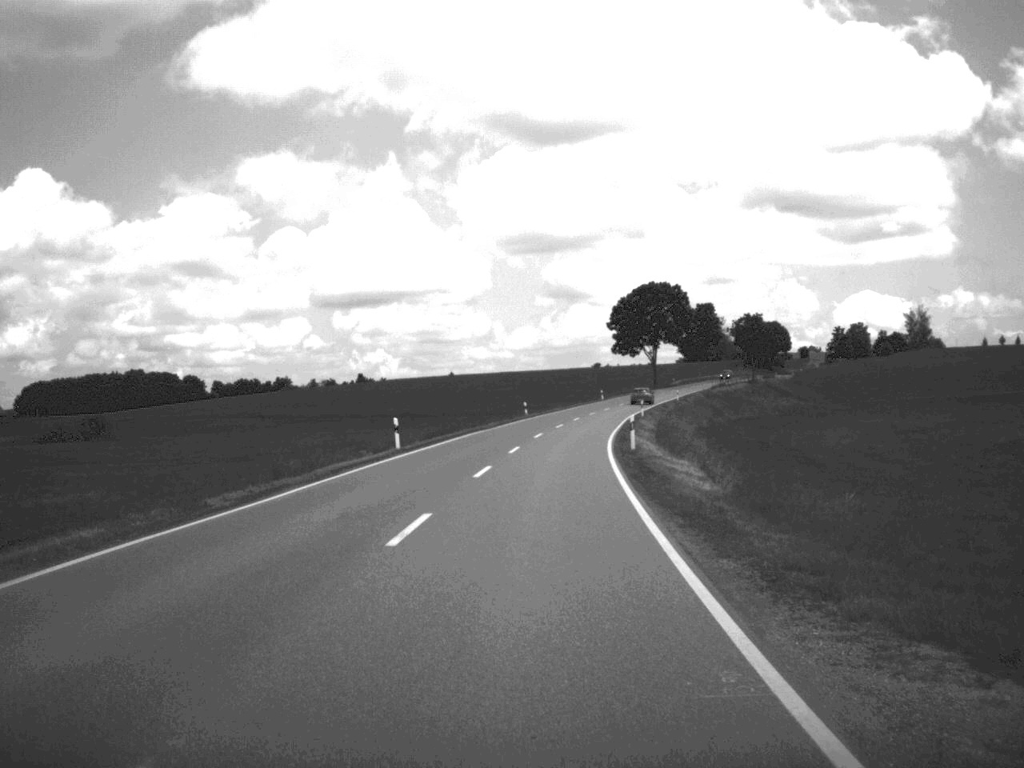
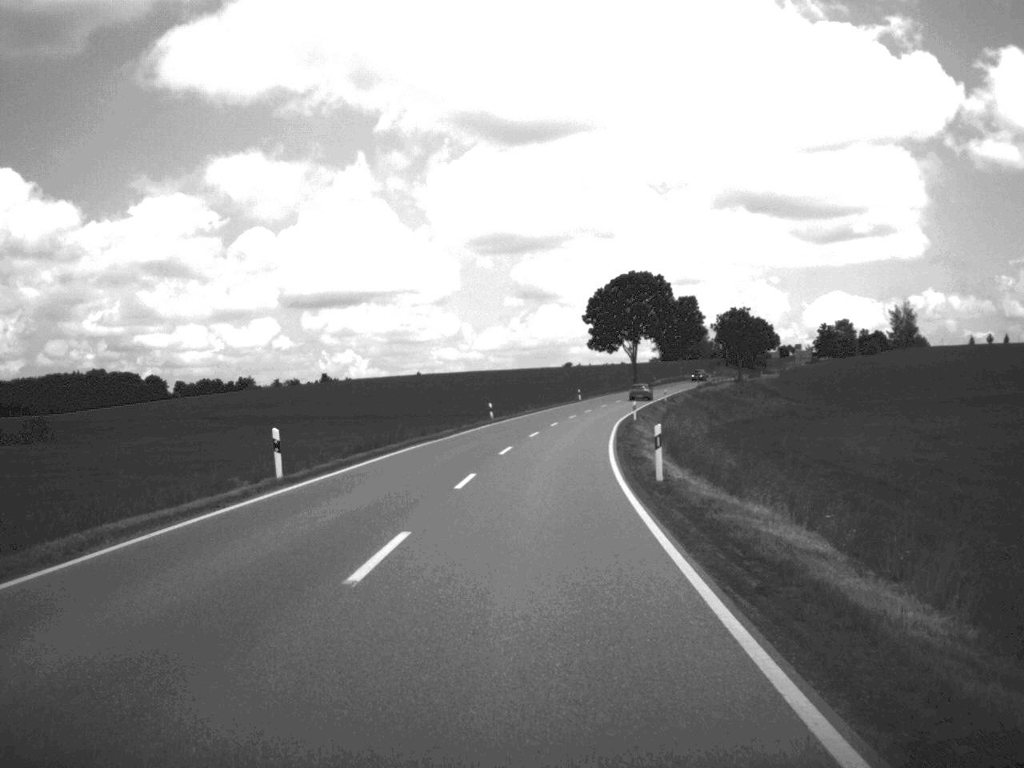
(+0.2, +15.1) m; +1°
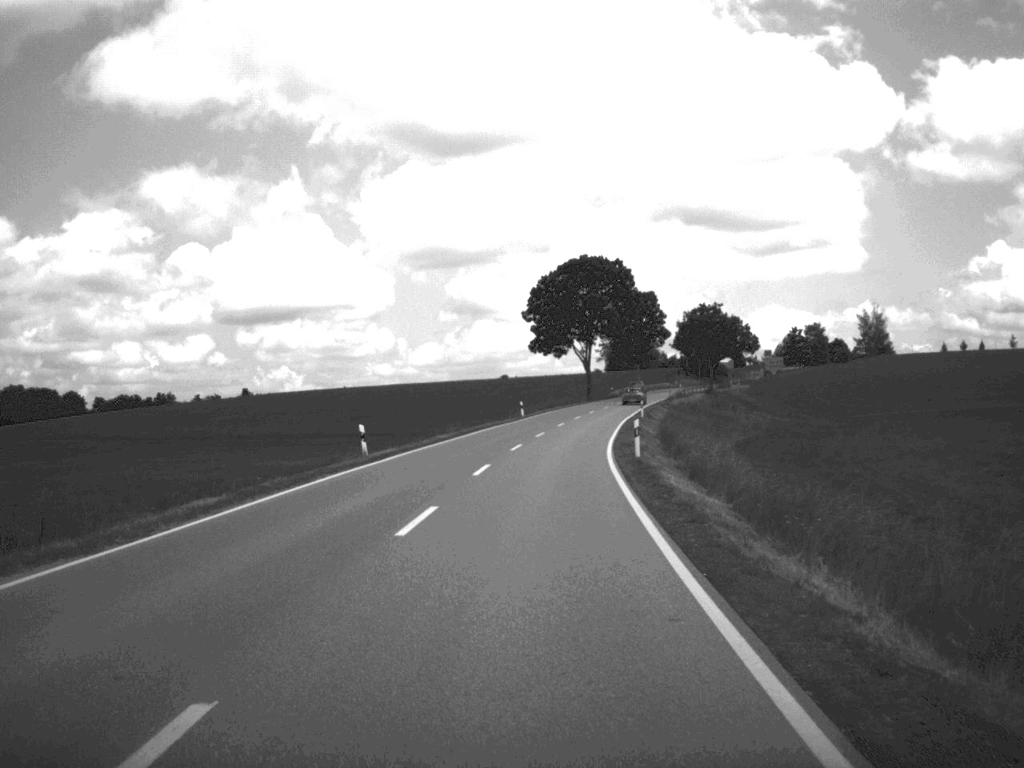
(+0.8, +31.2) m; +3°
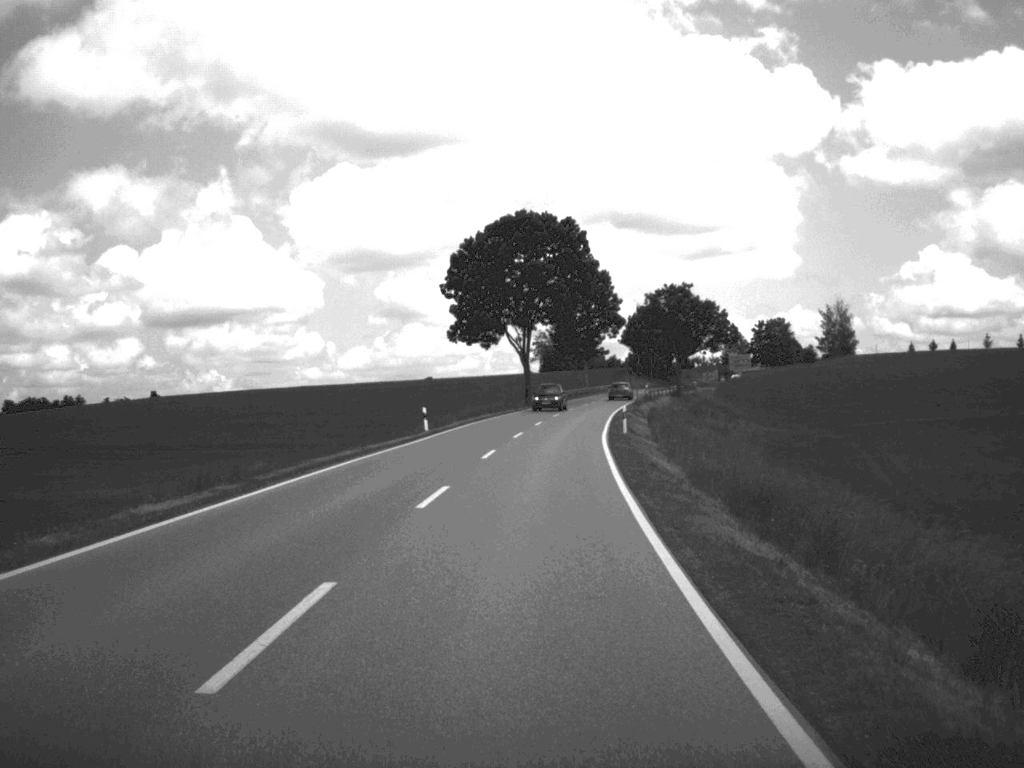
(+0.8, +31.4) m; +3°
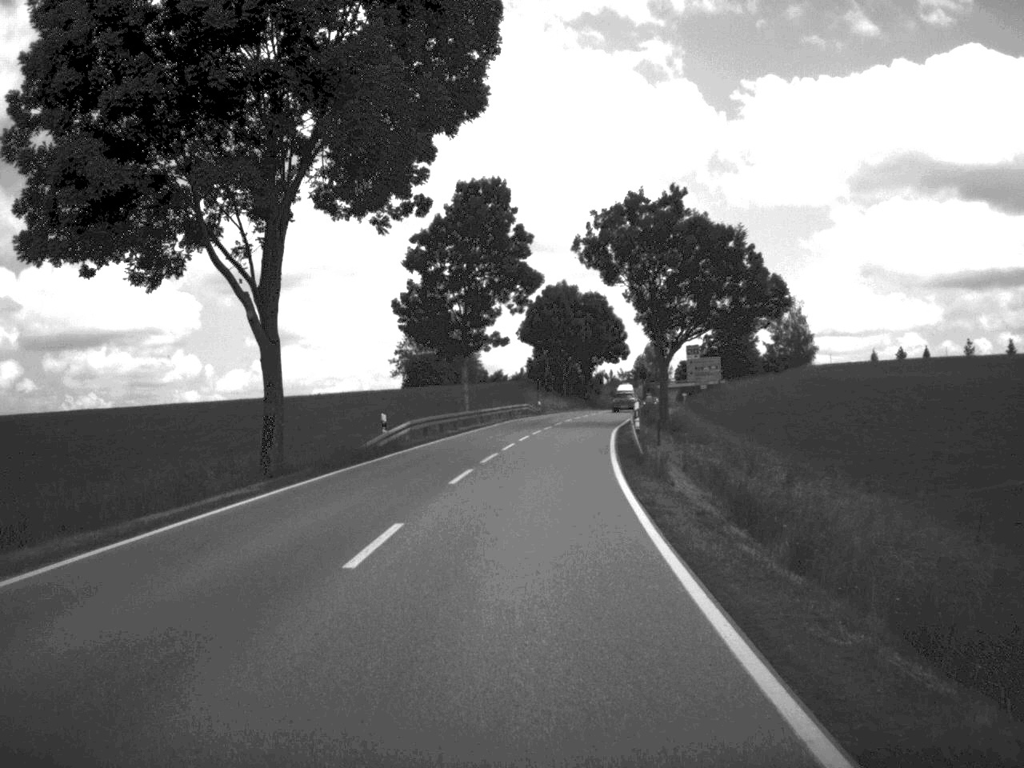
(+2.9, +65.5) m; +5°
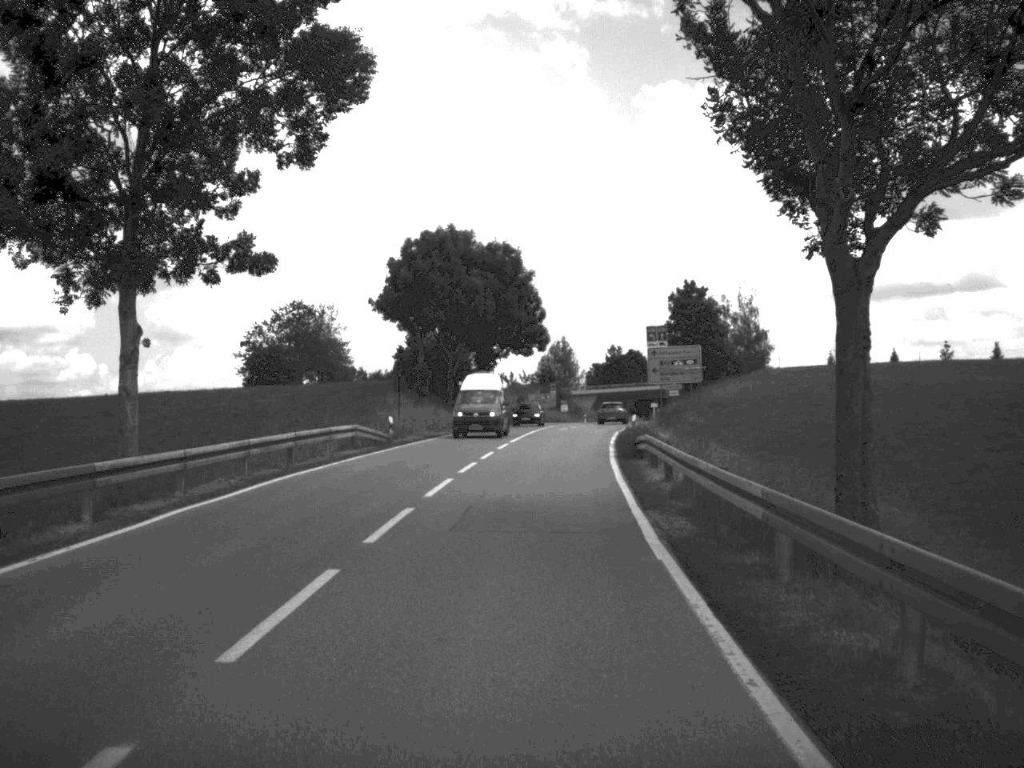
(+1.8, +44.9) m; +5°
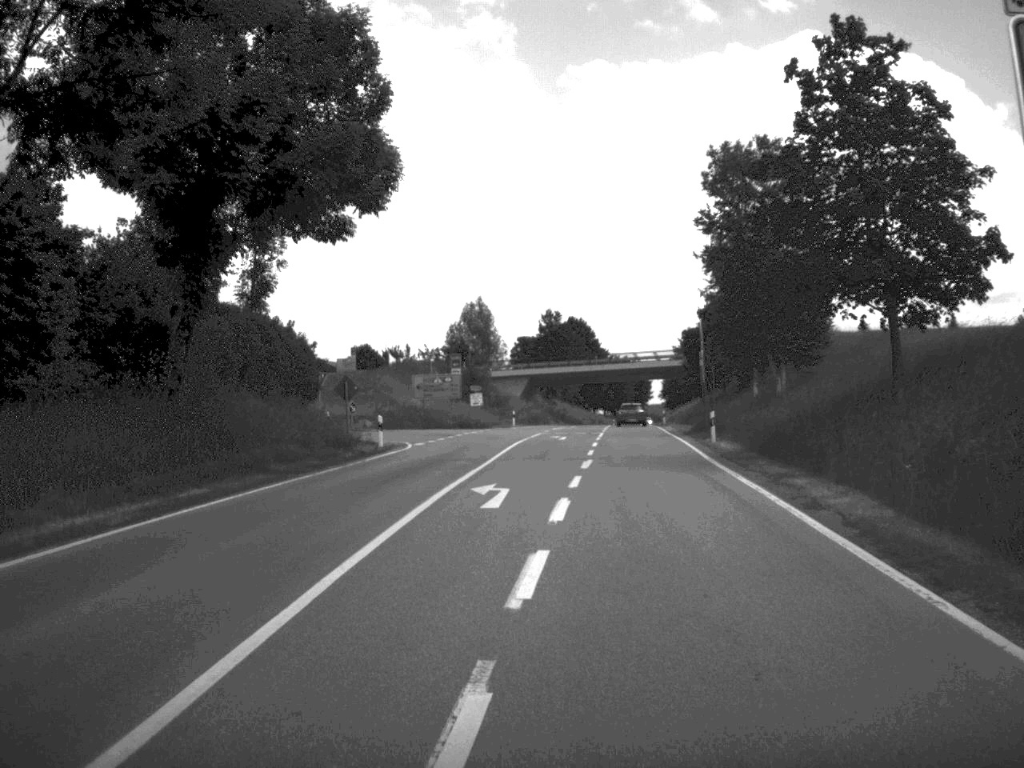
(+2.4, +64.3) m; +3°
